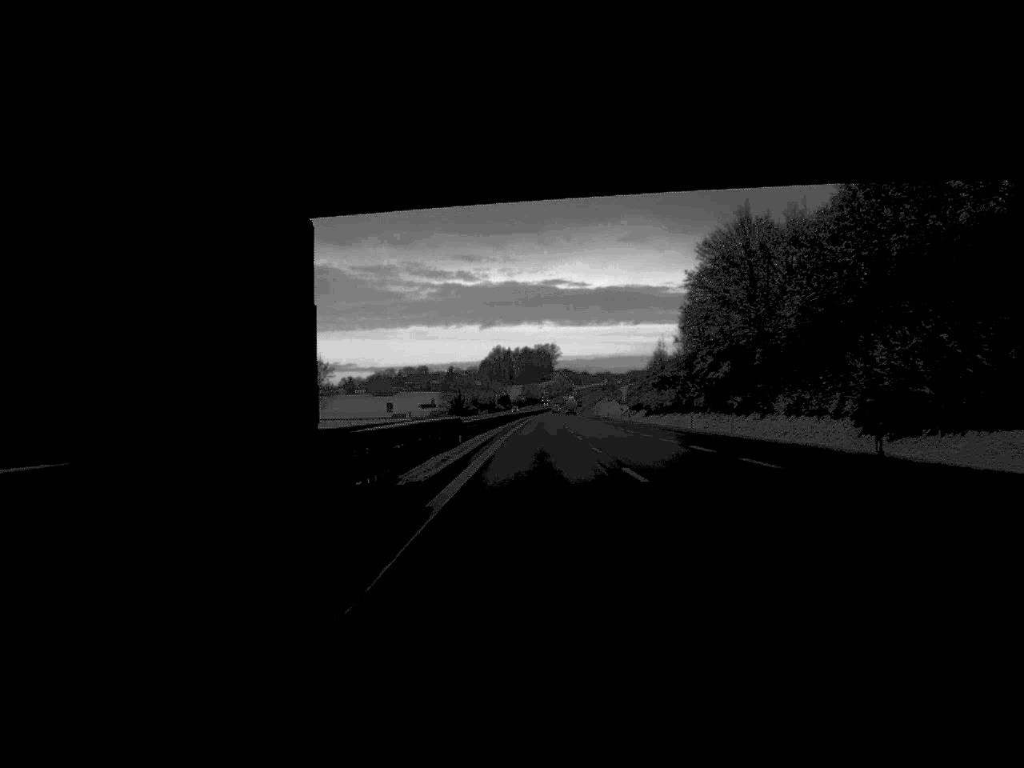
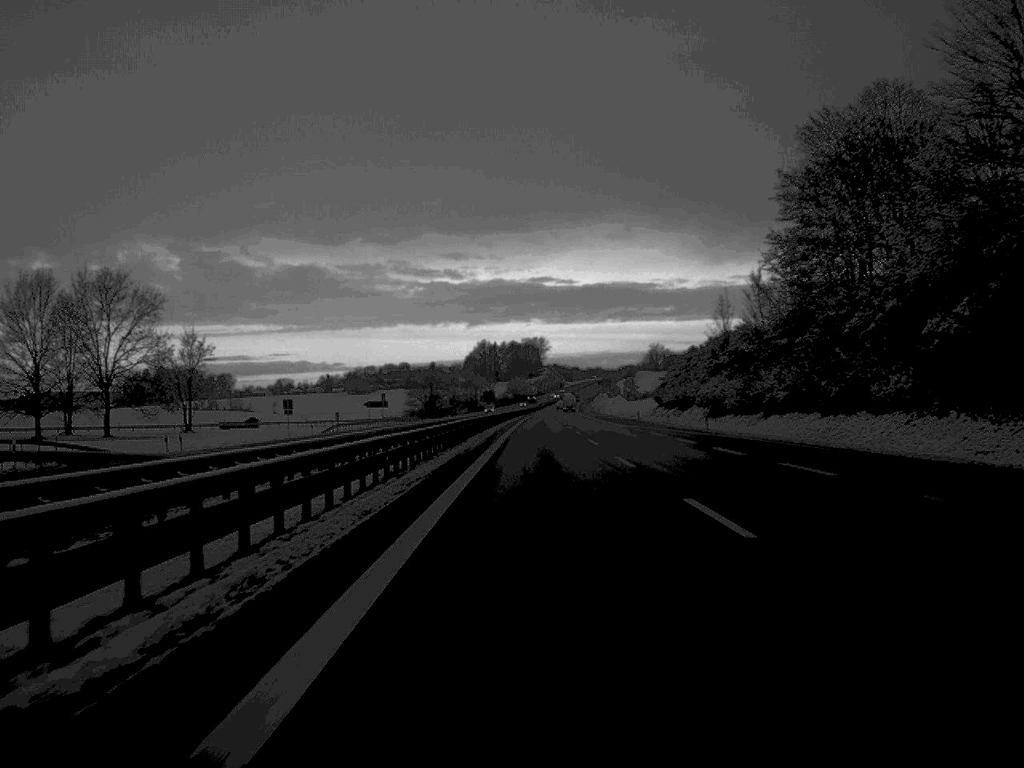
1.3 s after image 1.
(+0.2, +65.6) m; +1°
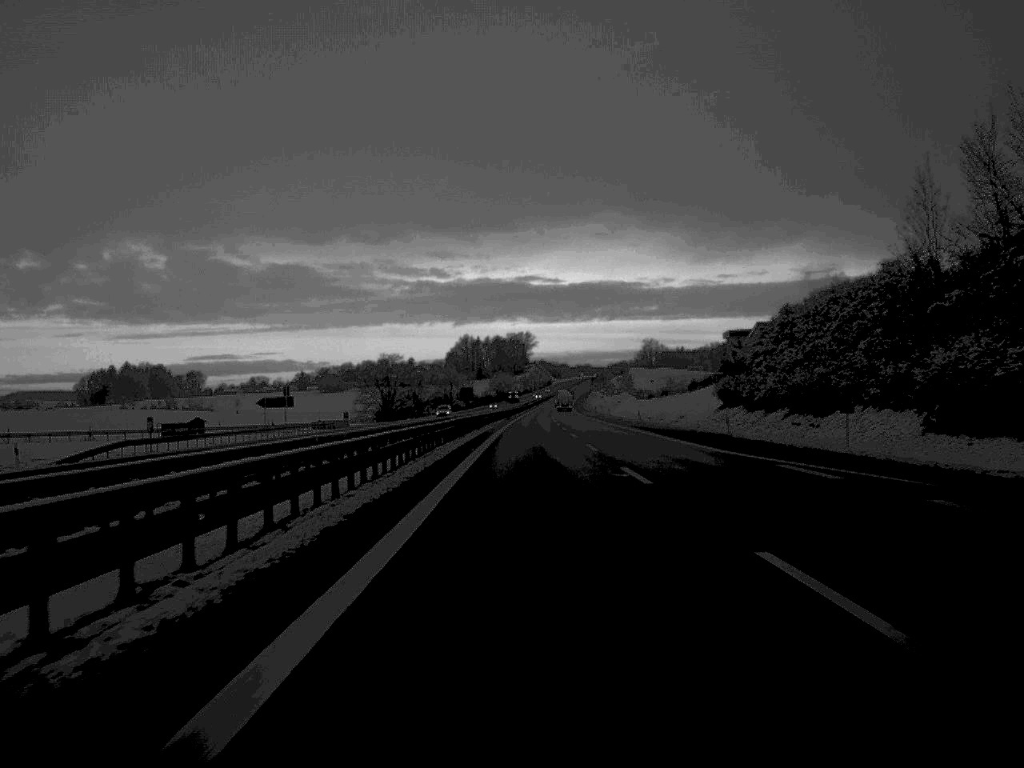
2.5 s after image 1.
(+0.4, +61.2) m; +1°
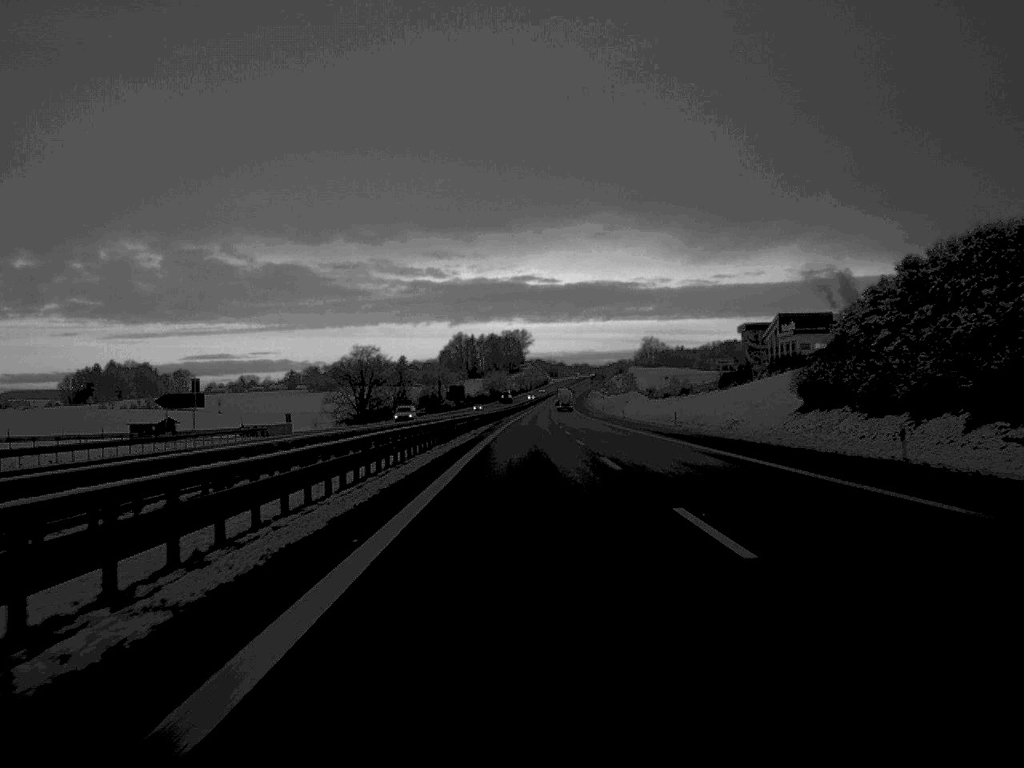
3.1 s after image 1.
(0.0, +29.9) m; 0°
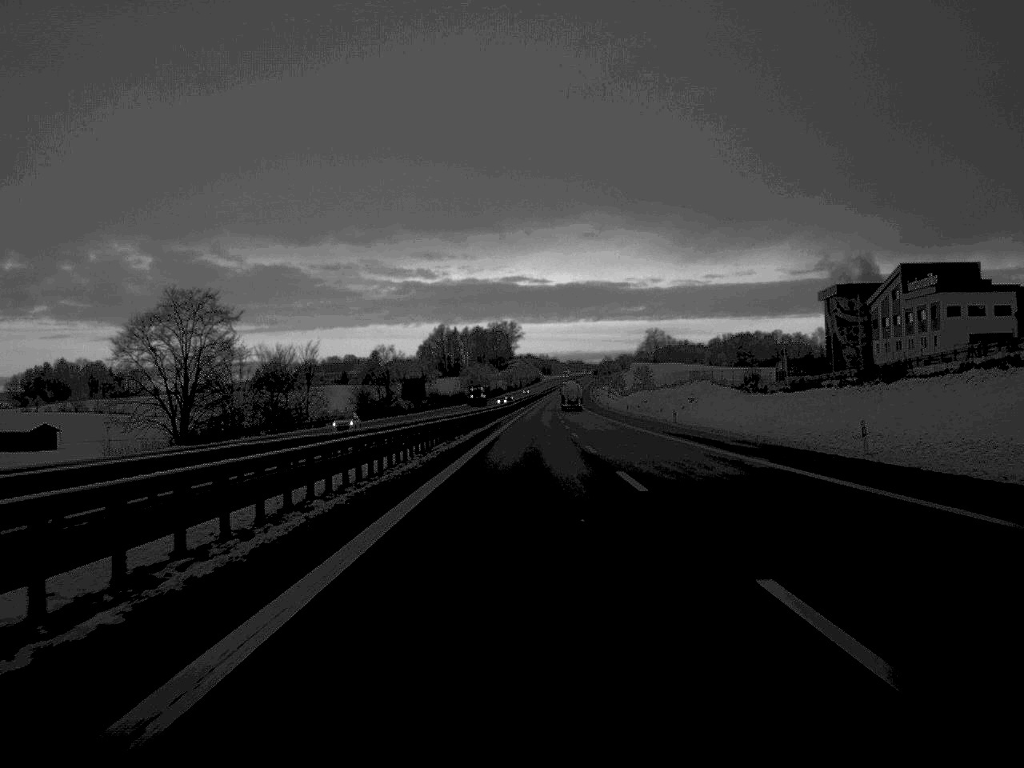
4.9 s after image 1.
(+0.4, +96.7) m; 0°
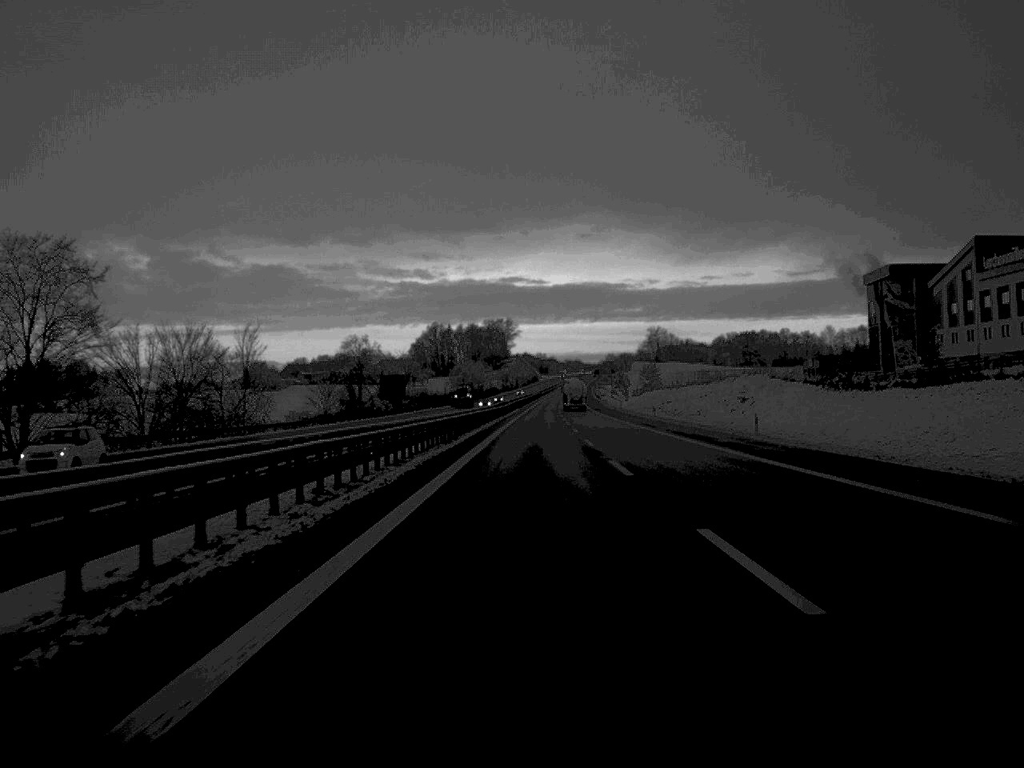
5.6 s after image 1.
(0.0, +31.2) m; 0°
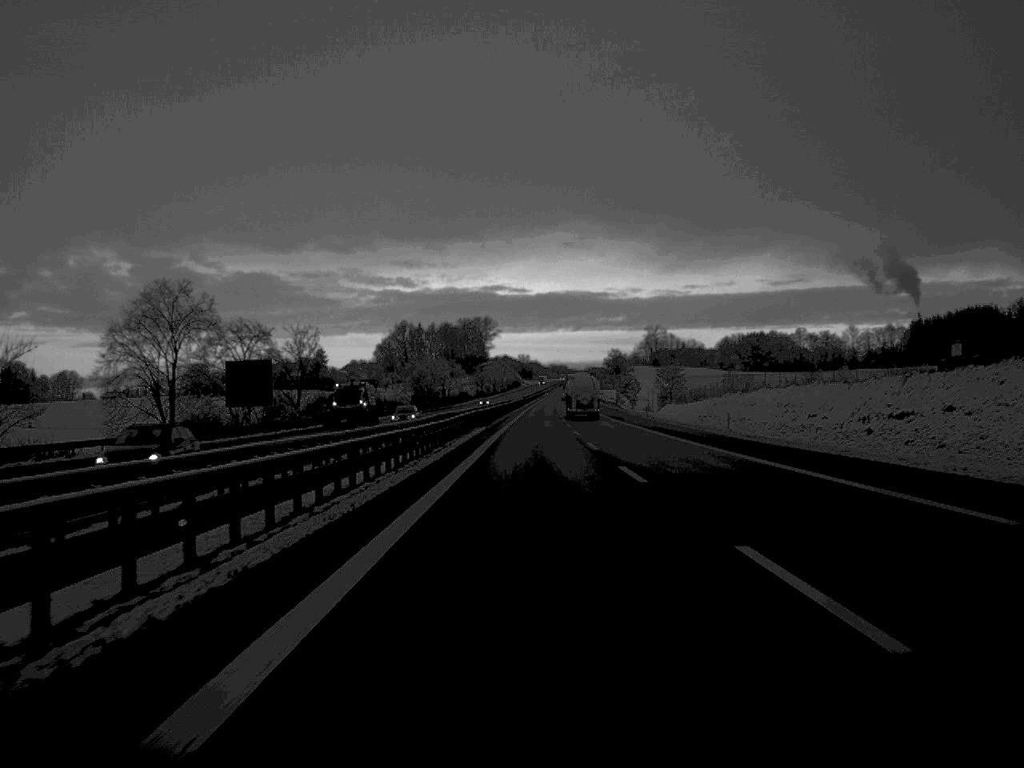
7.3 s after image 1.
(+0.6, +90.8) m; +1°
